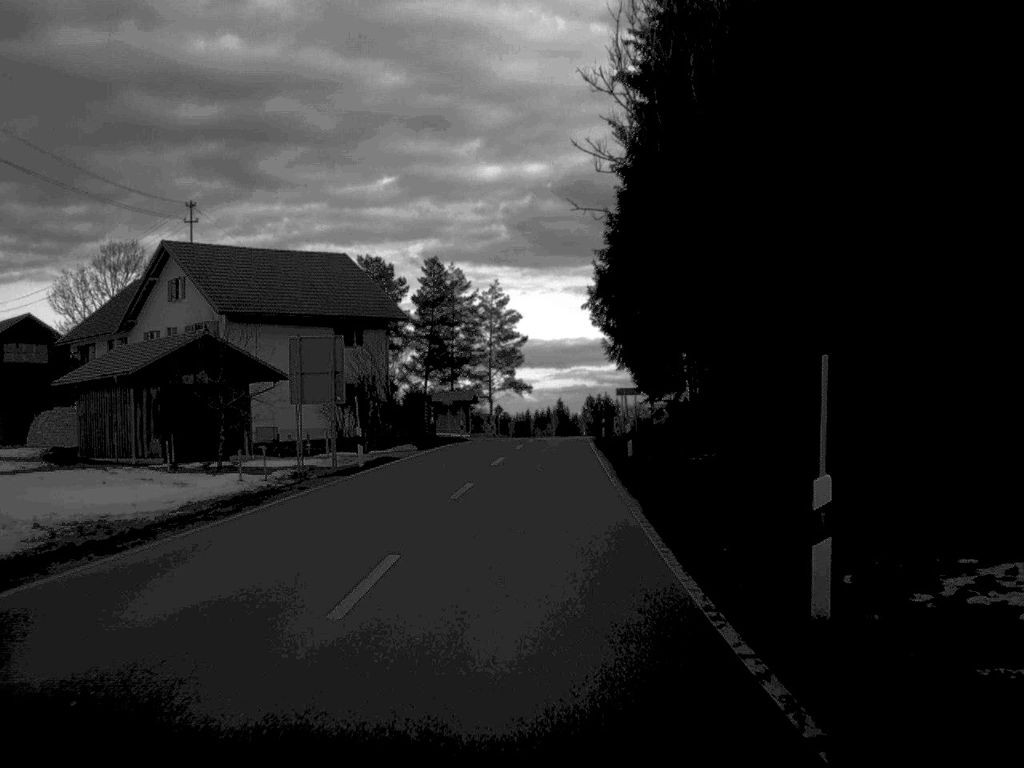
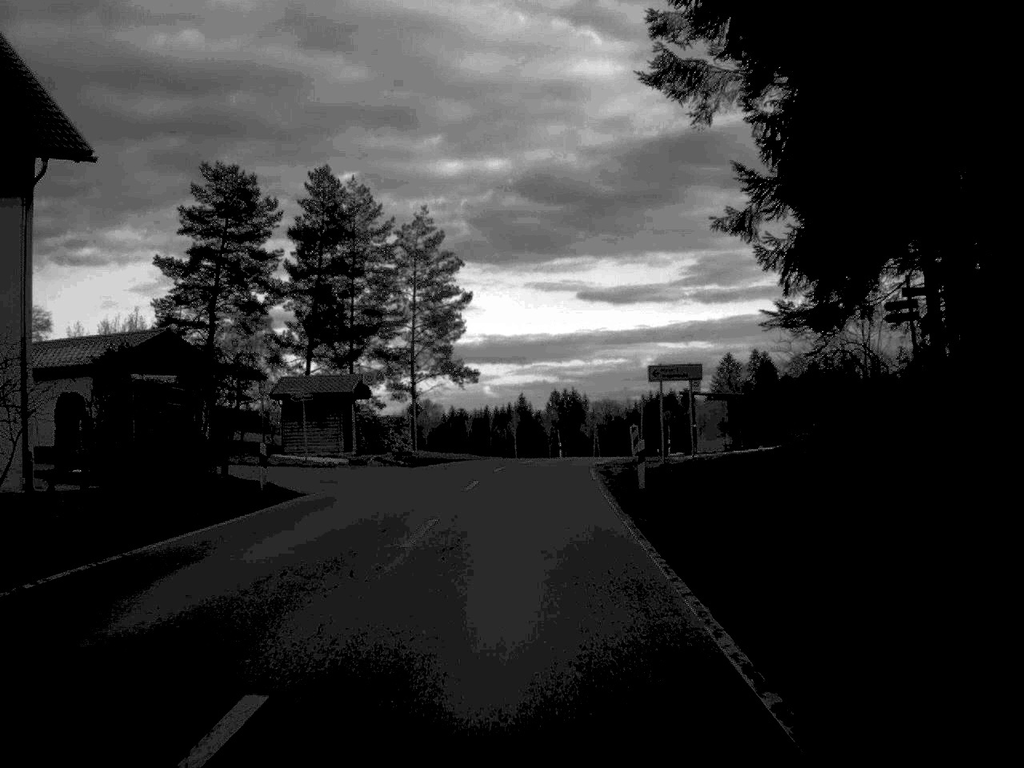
(+0.8, +42.6) m; +1°
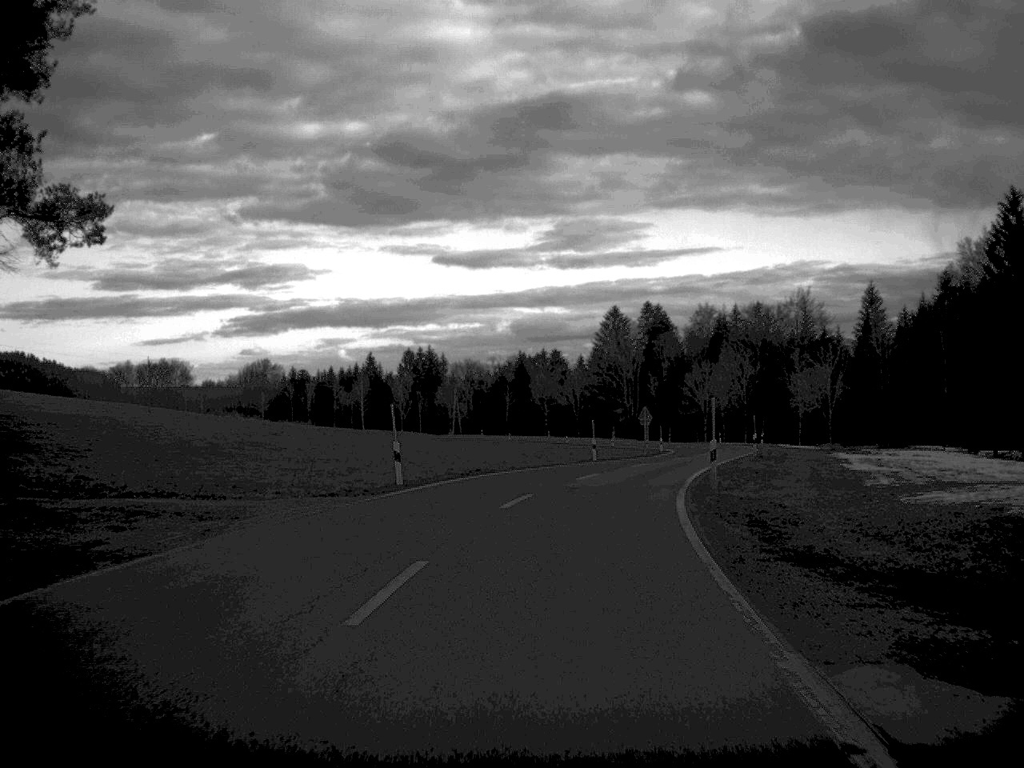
(+1.7, +52.5) m; +7°
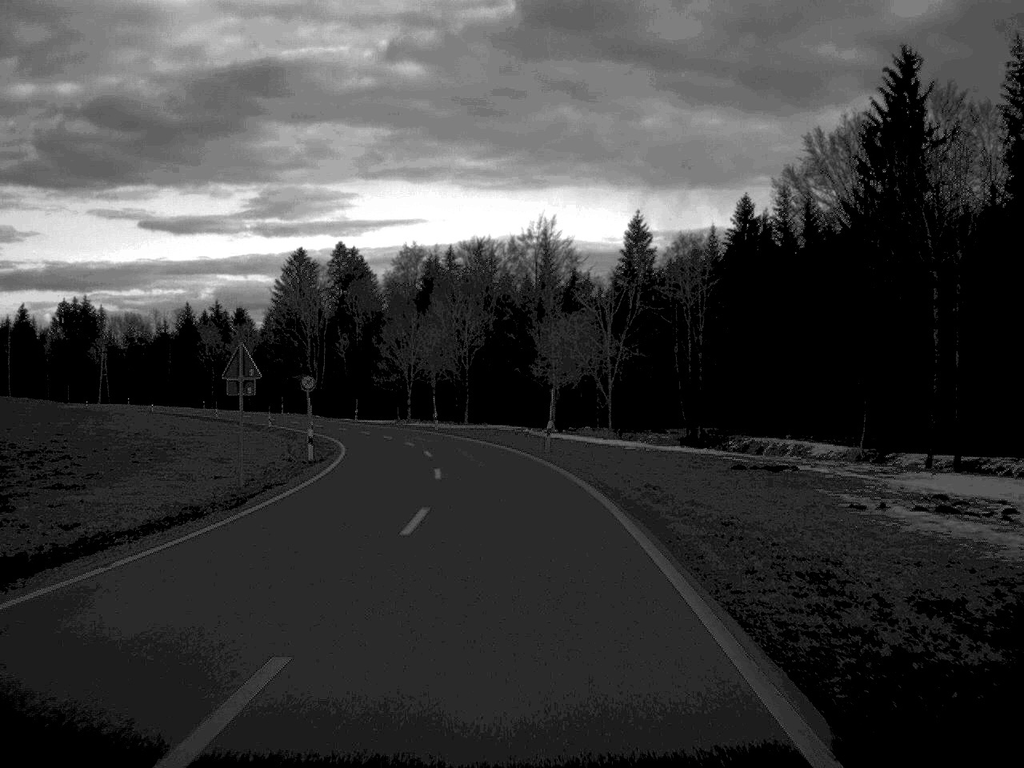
(+6.8, +52.5) m; +13°
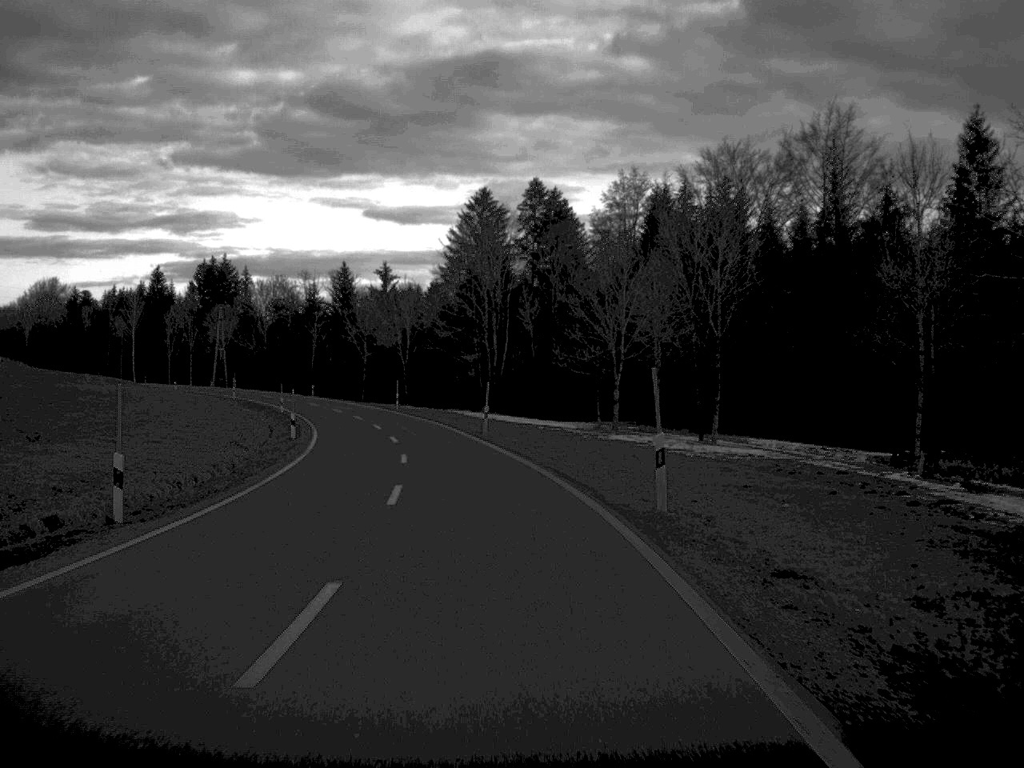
(-4.1, +56.8) m; -11°
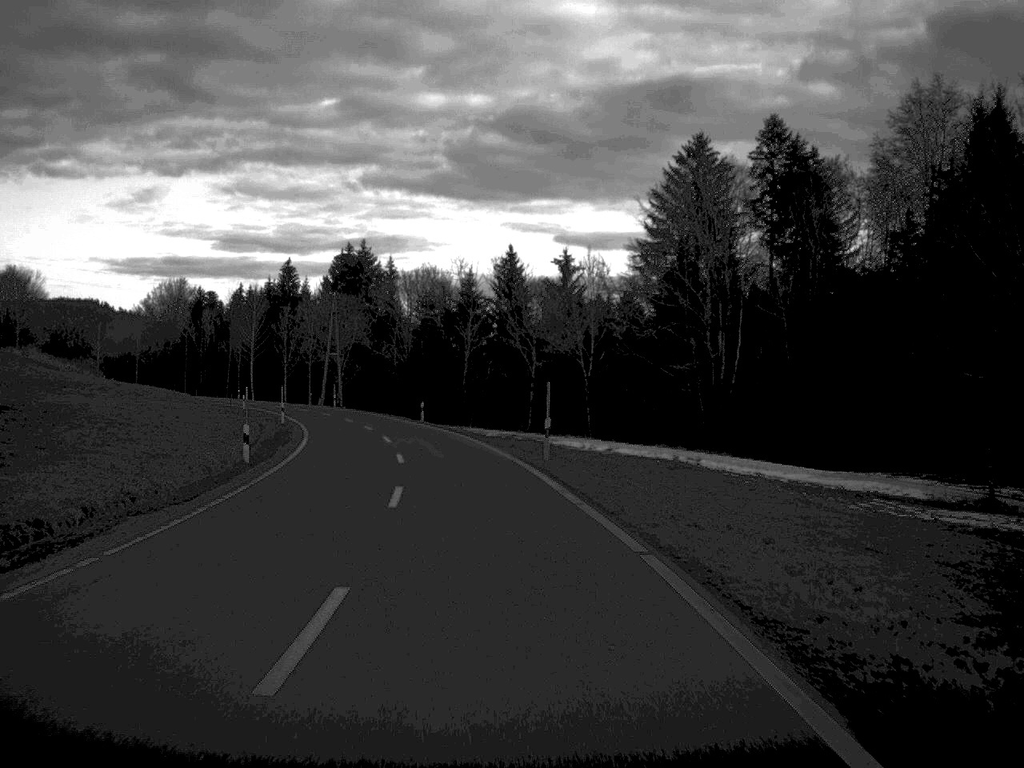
(-3.7, +48.4) m; -9°
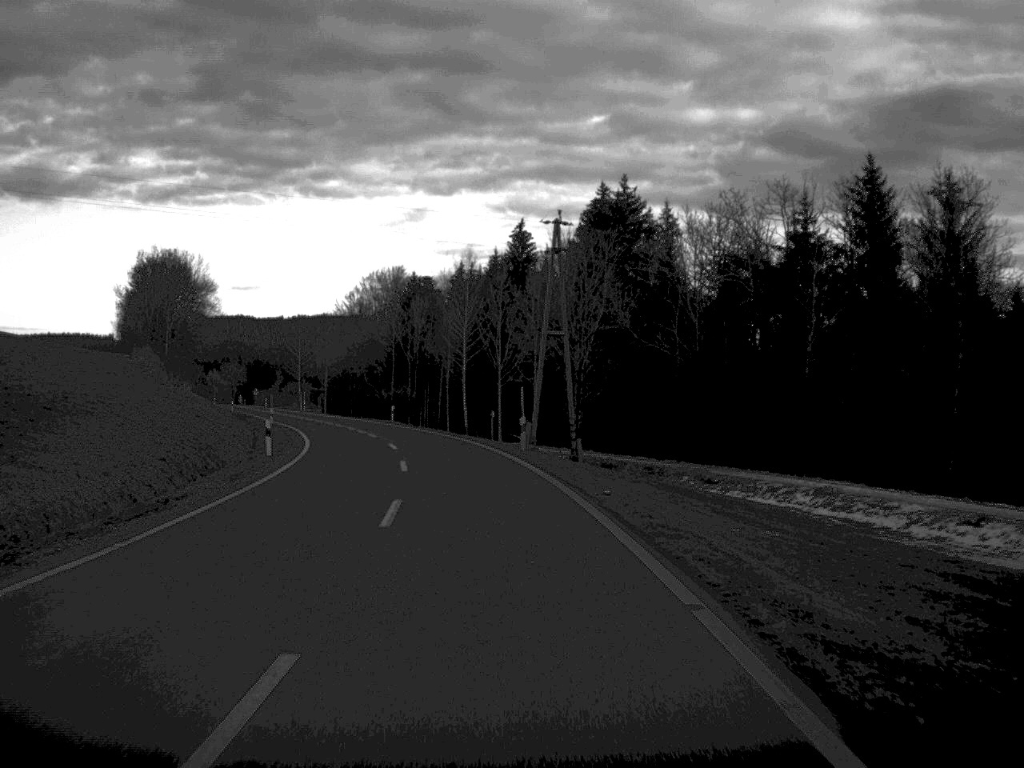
(-6.8, +63.4) m; -13°
